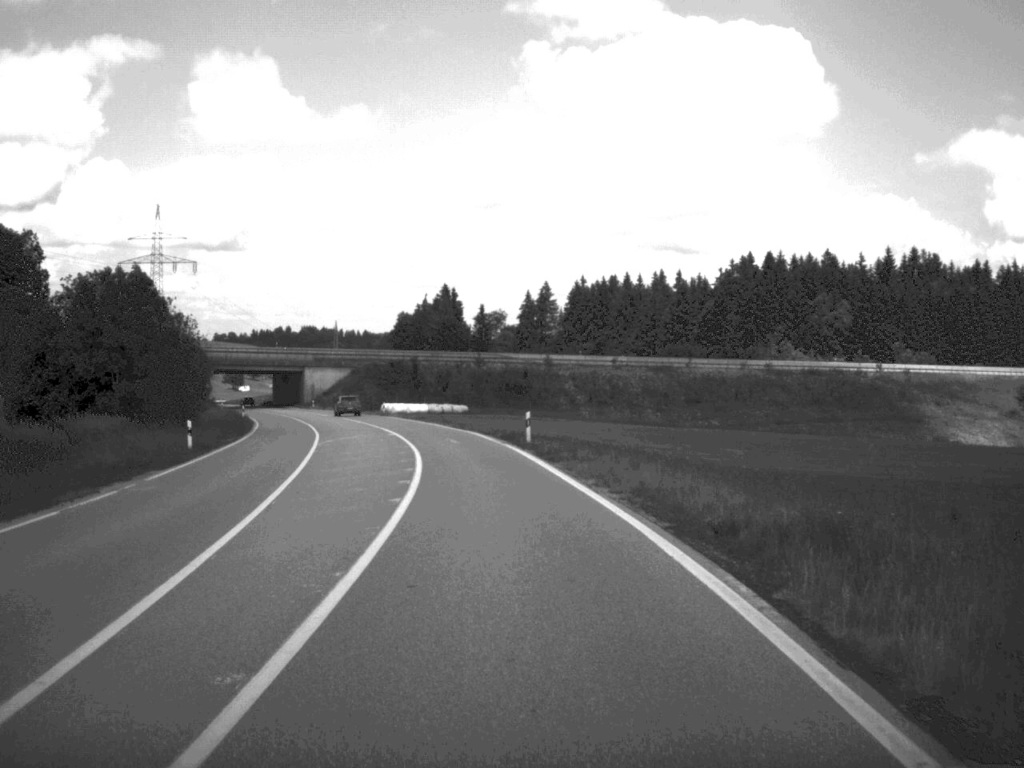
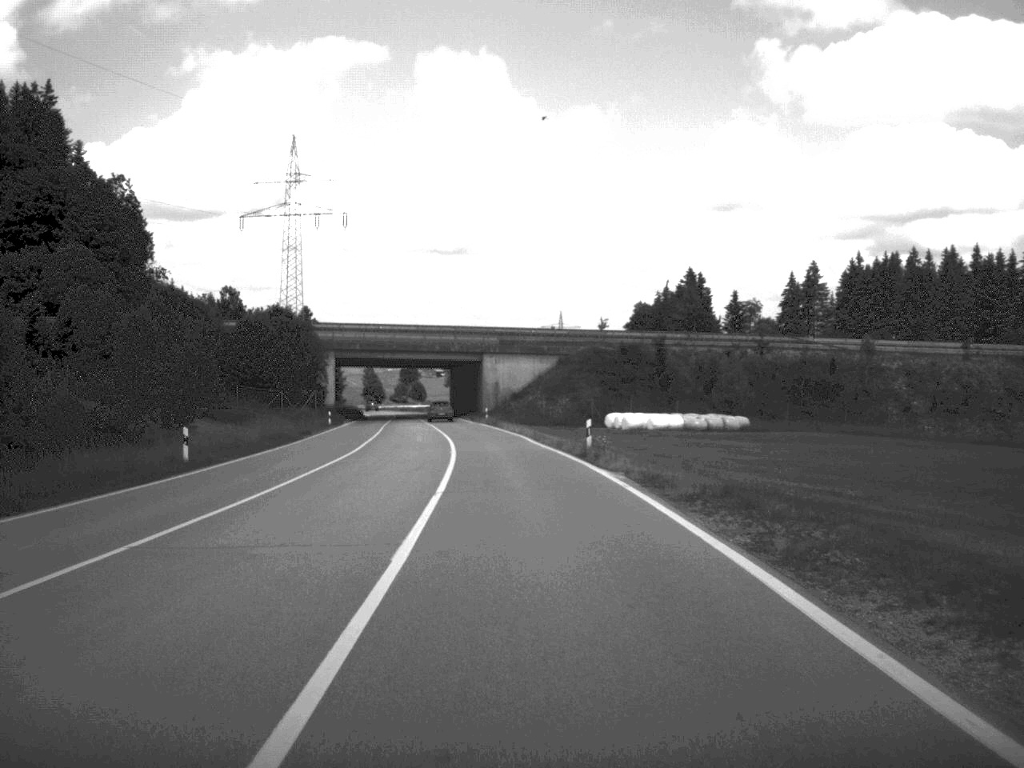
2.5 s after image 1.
(-6.1, +61.7) m; -11°
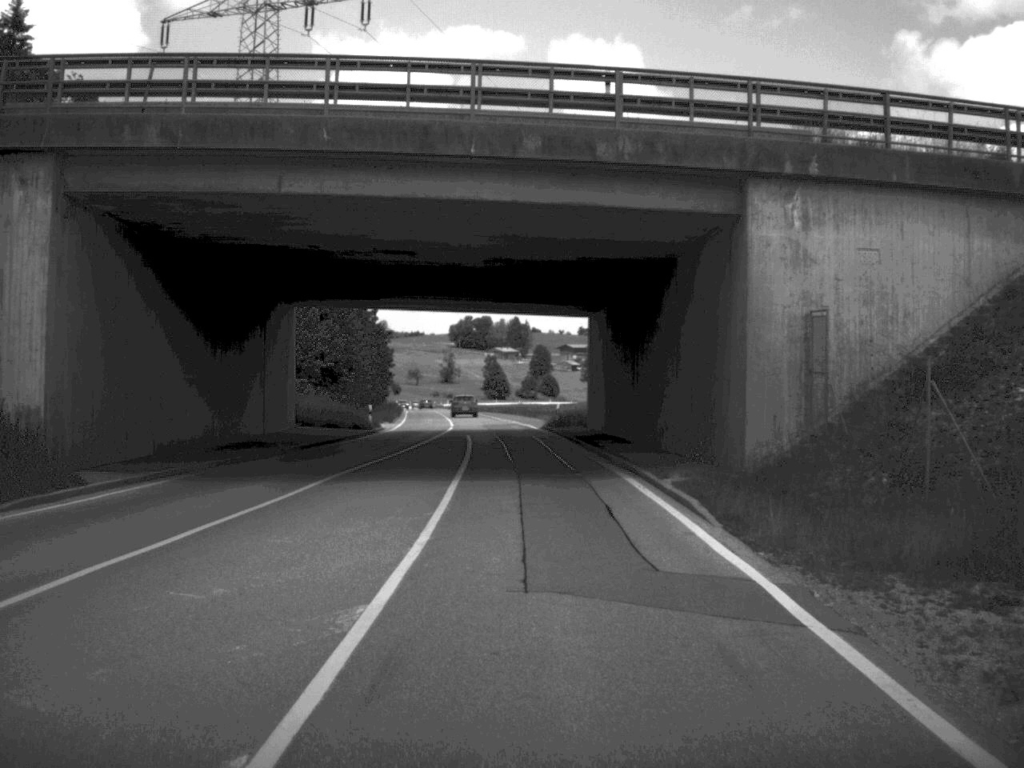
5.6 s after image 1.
(-4.9, +80.9) m; -6°
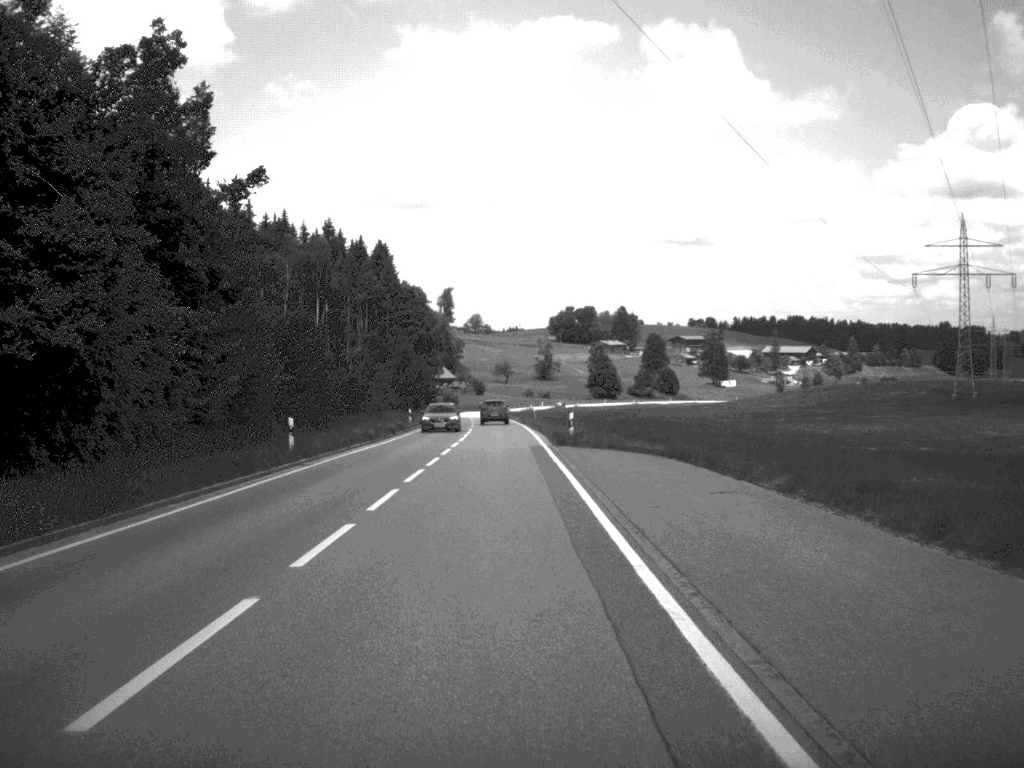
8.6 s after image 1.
(-3.2, +83.7) m; -5°
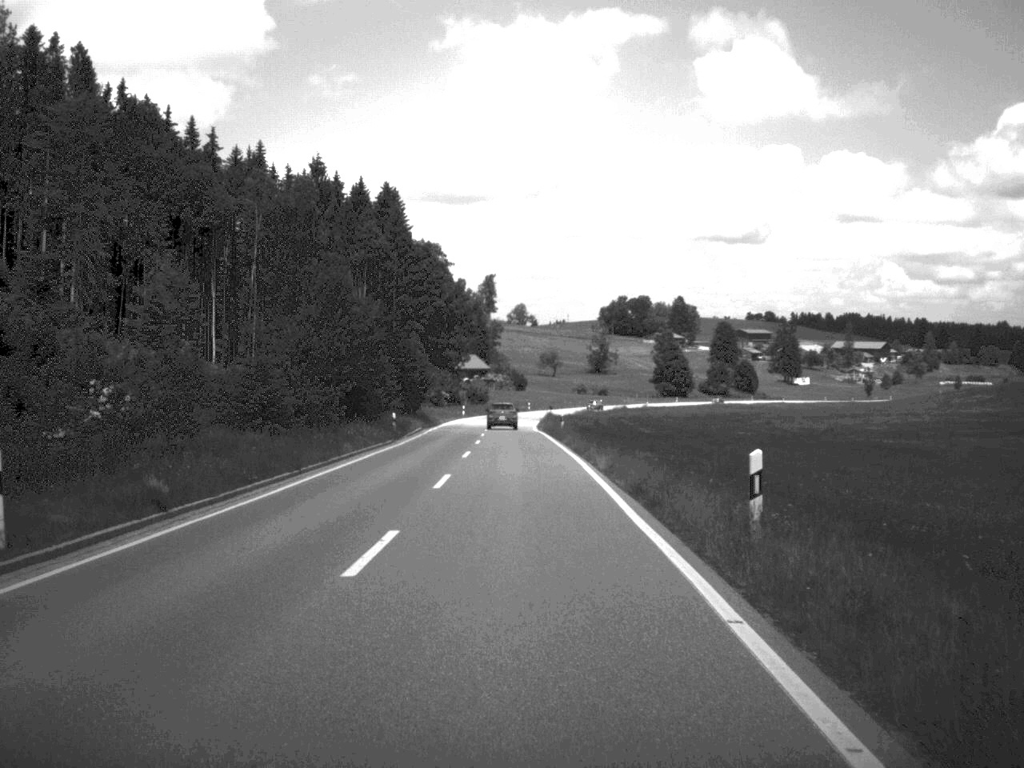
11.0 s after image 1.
(-1.4, +65.0) m; -2°
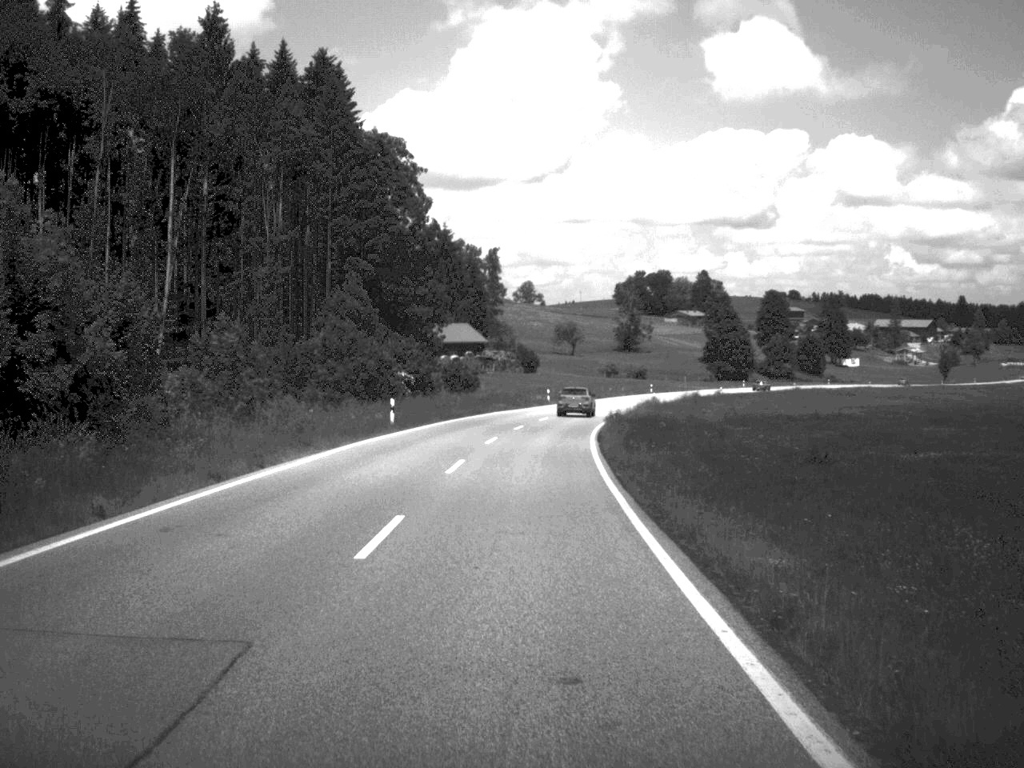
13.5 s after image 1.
(-0.8, +69.6) m; -1°
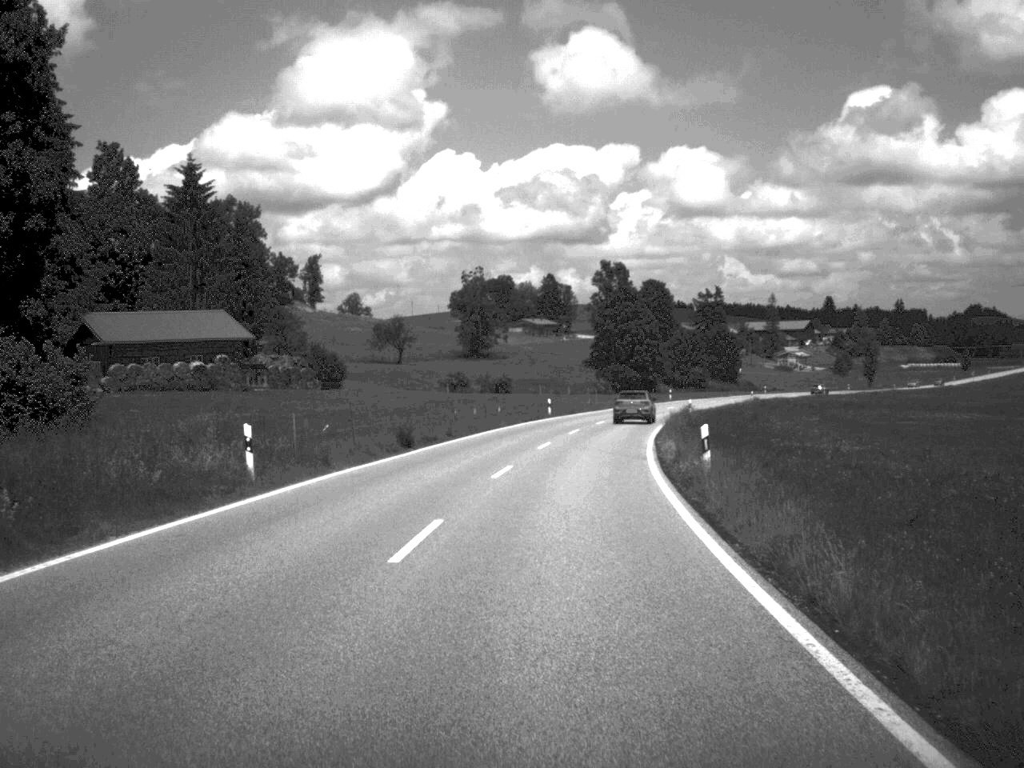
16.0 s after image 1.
(+3.4, +70.6) m; +7°
